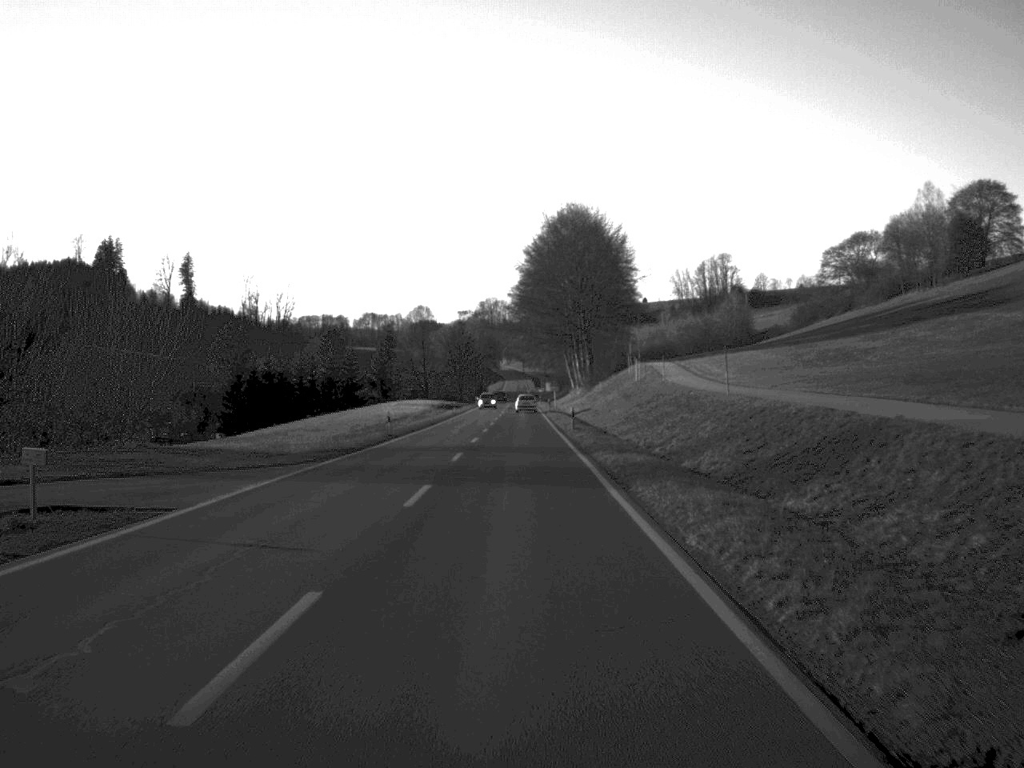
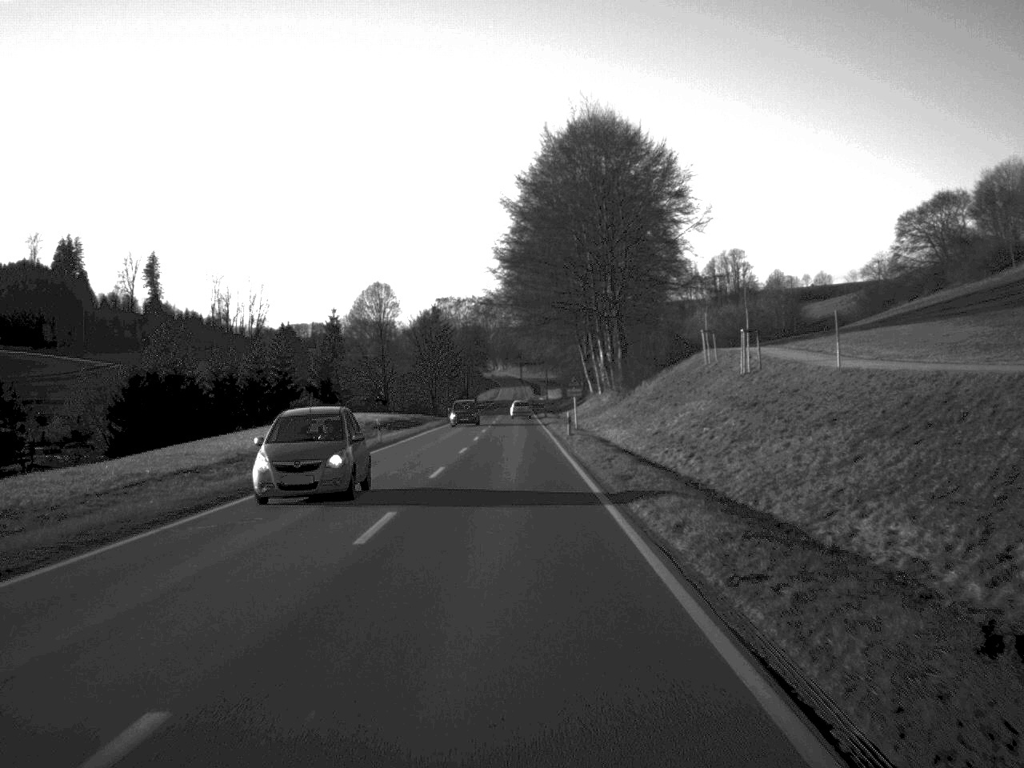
(0.0, +50.8) m; 0°
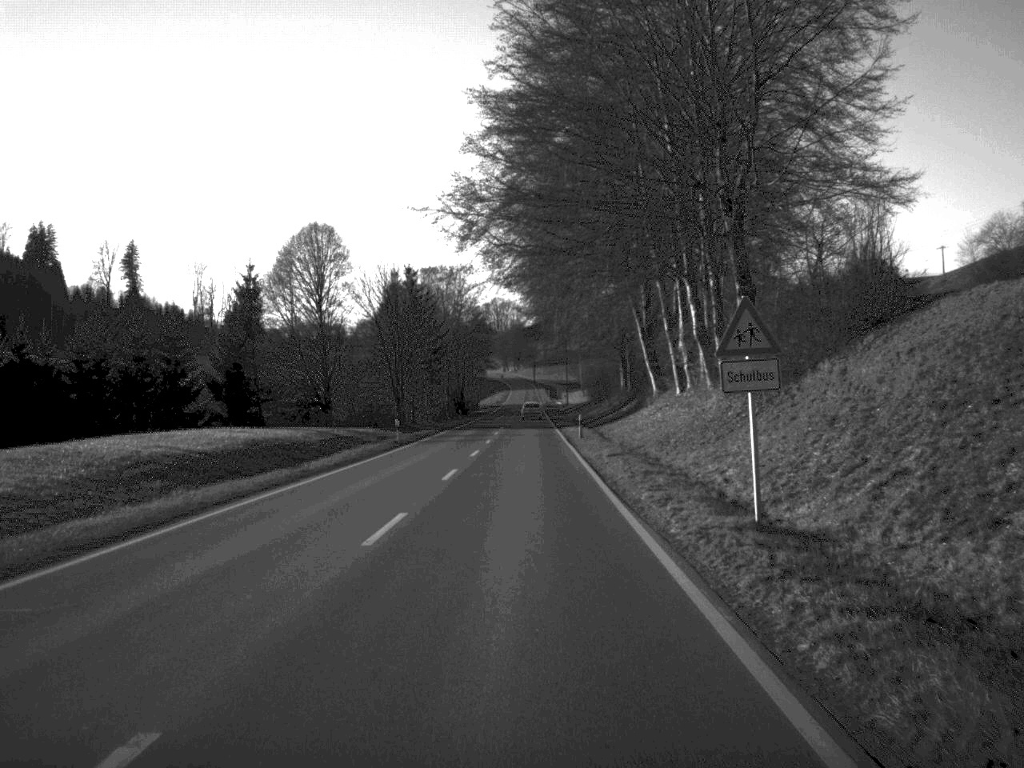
(-0.3, +47.9) m; -1°
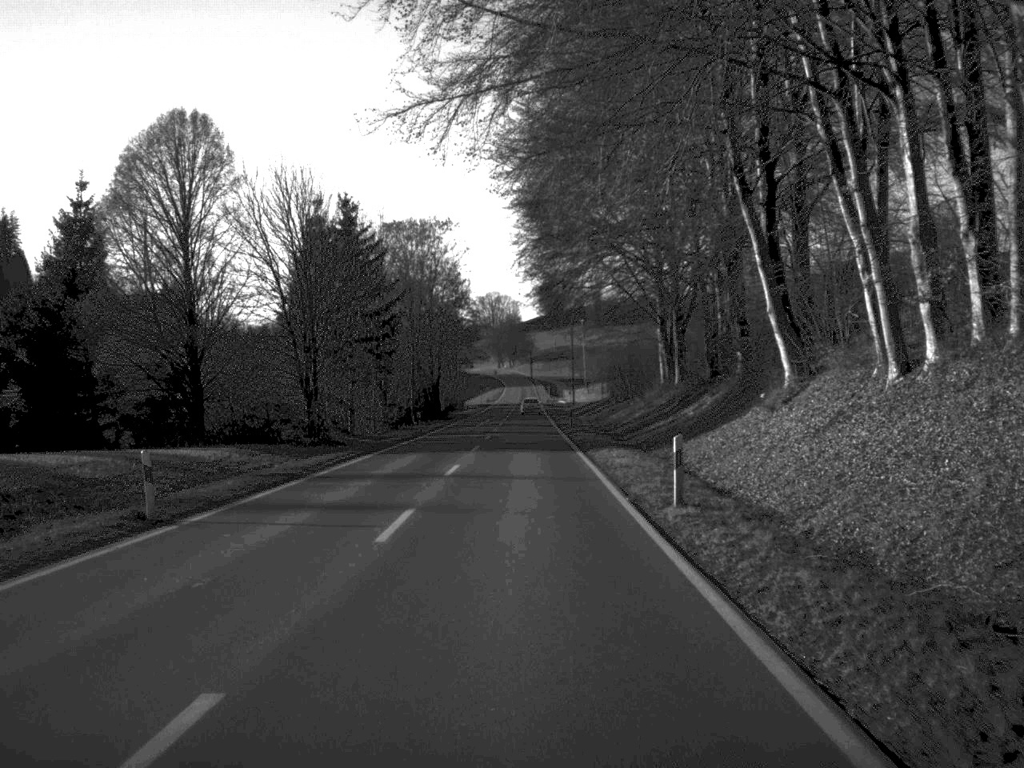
(0.0, +35.1) m; 0°
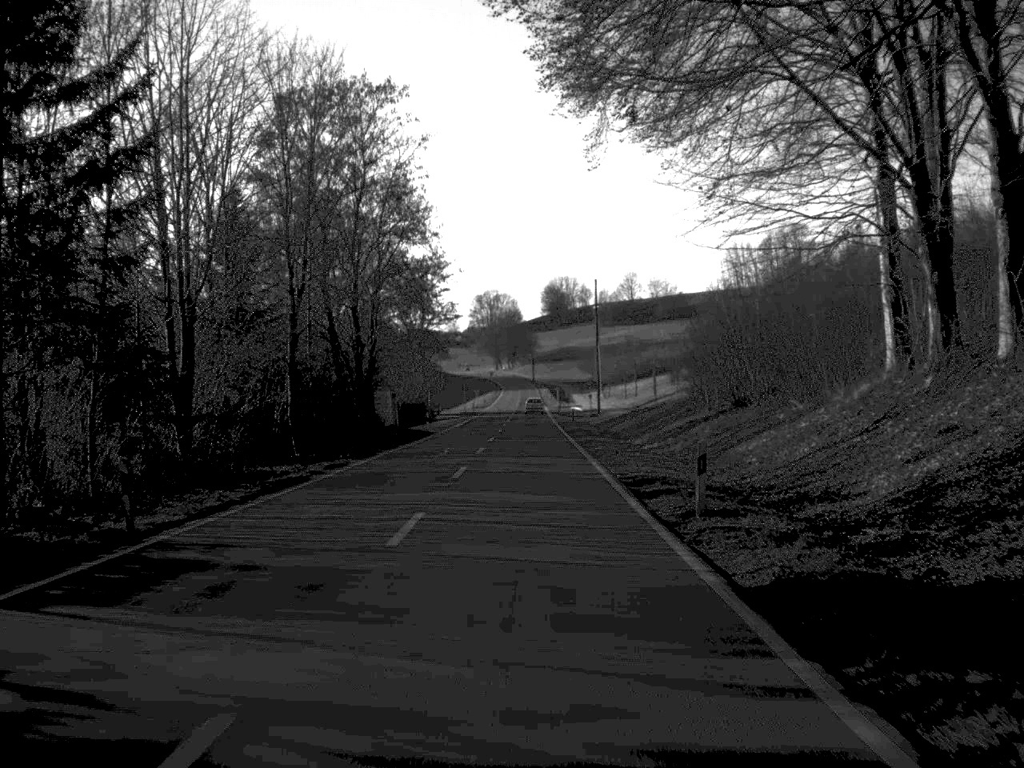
(-0.1, +47.8) m; 0°
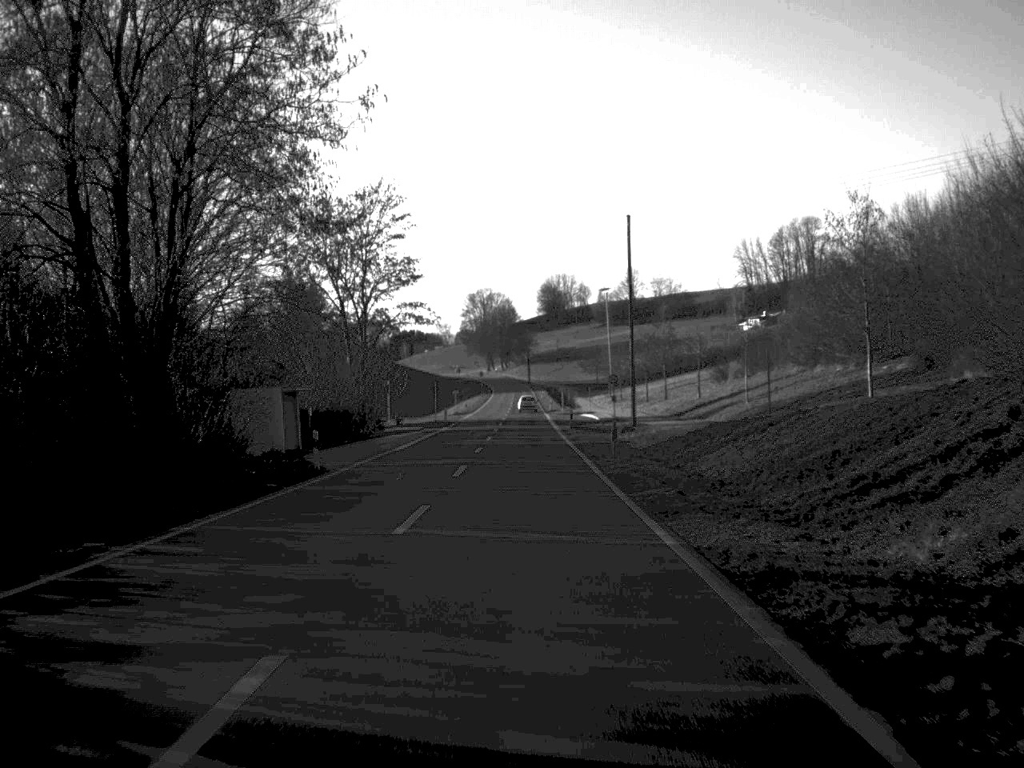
(+0.1, +34.3) m; 0°
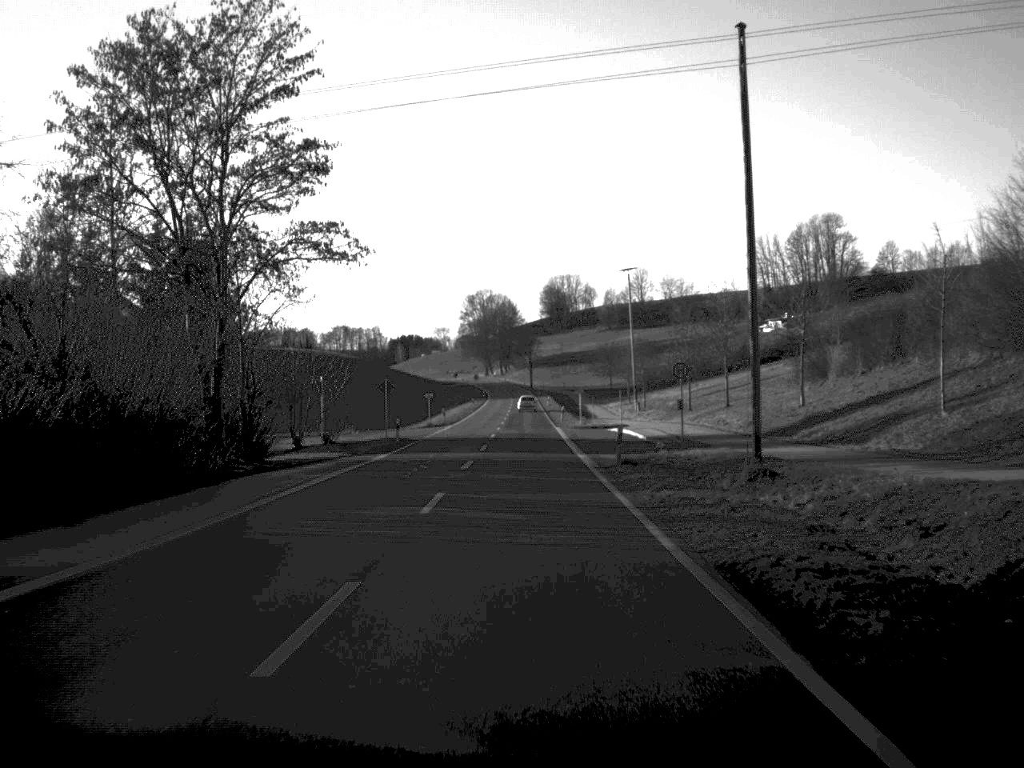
(0.0, +32.1) m; 0°
